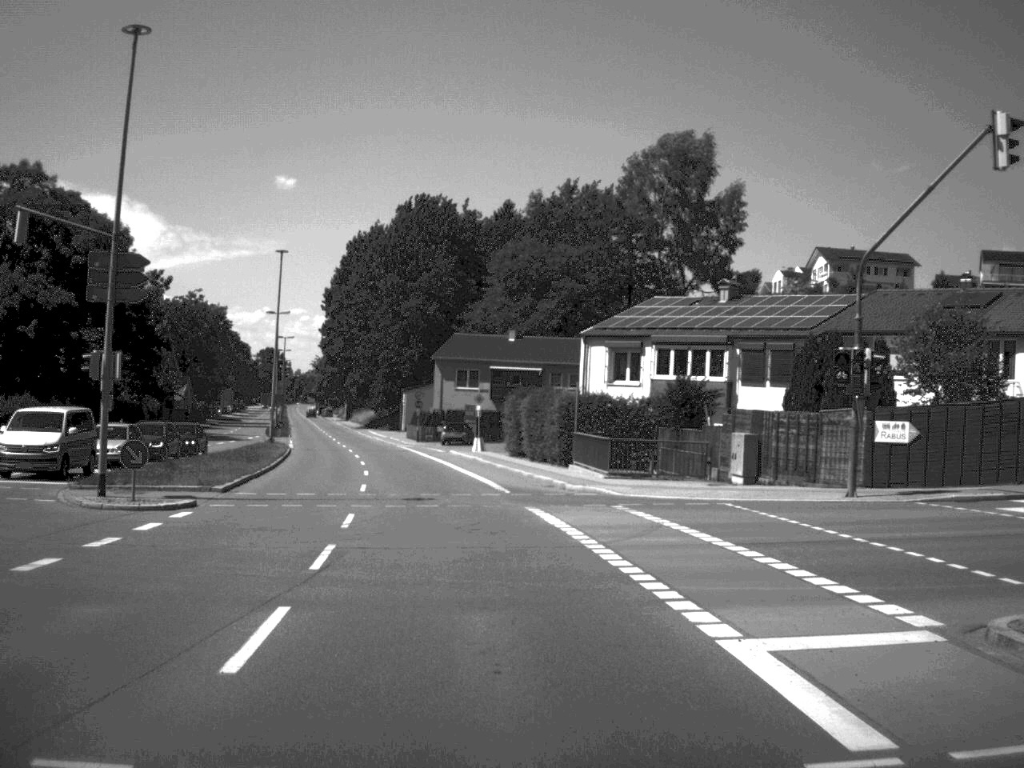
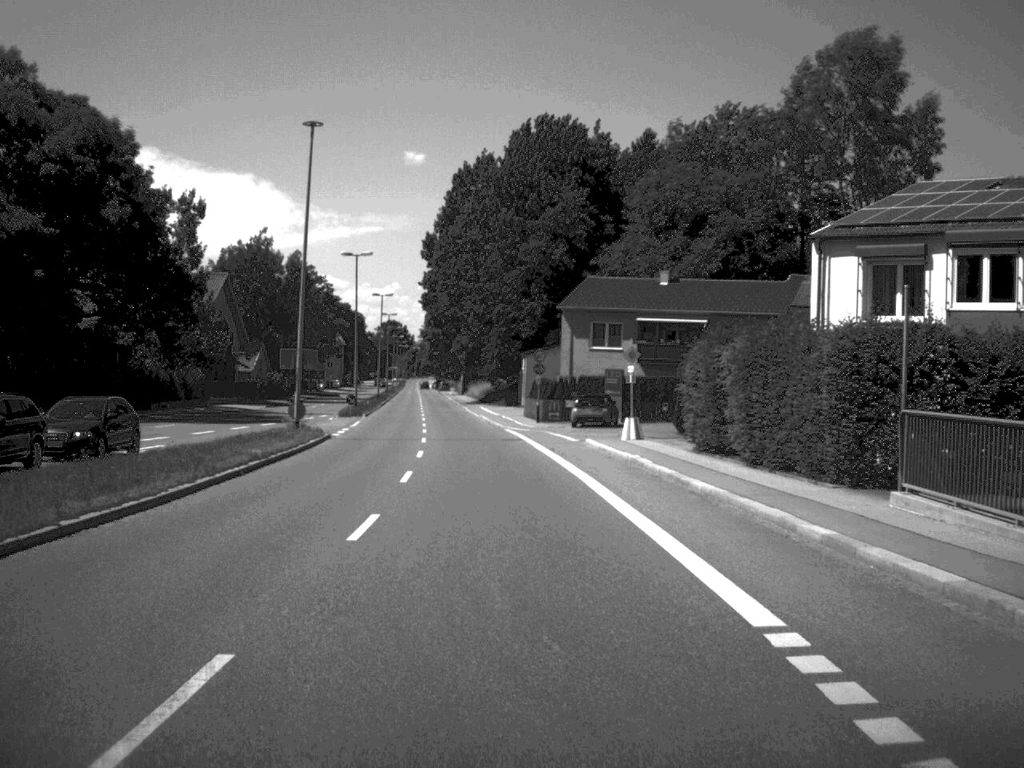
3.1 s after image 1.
(-1.5, +25.6) m; -6°
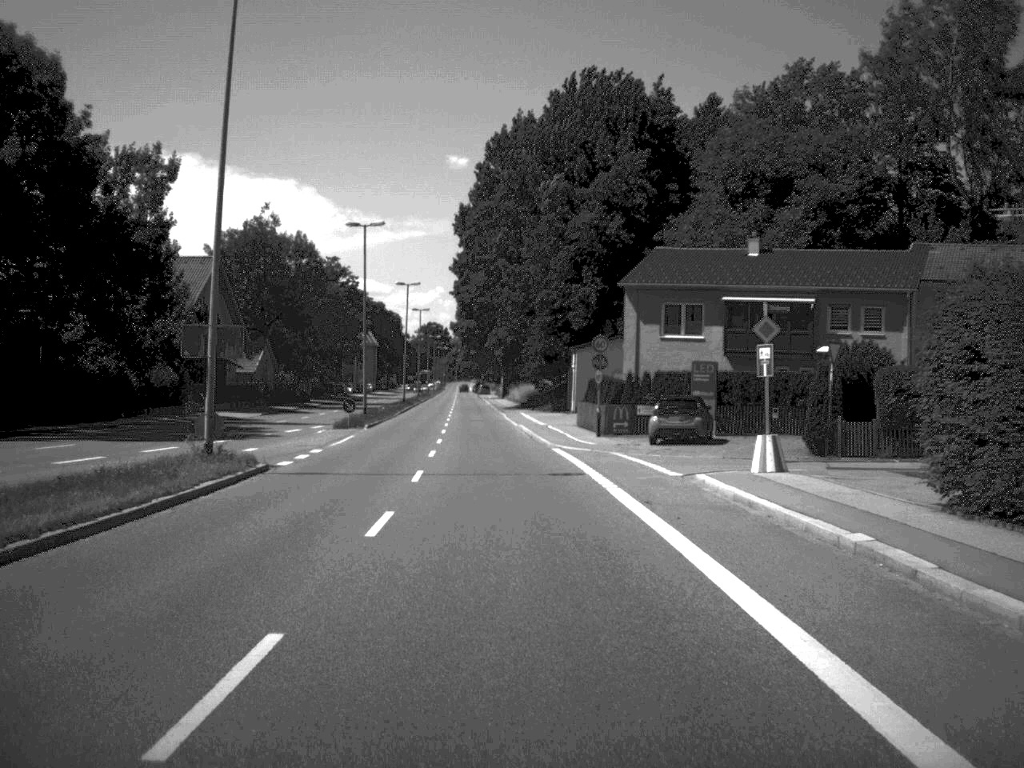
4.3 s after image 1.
(-0.3, +17.0) m; -2°
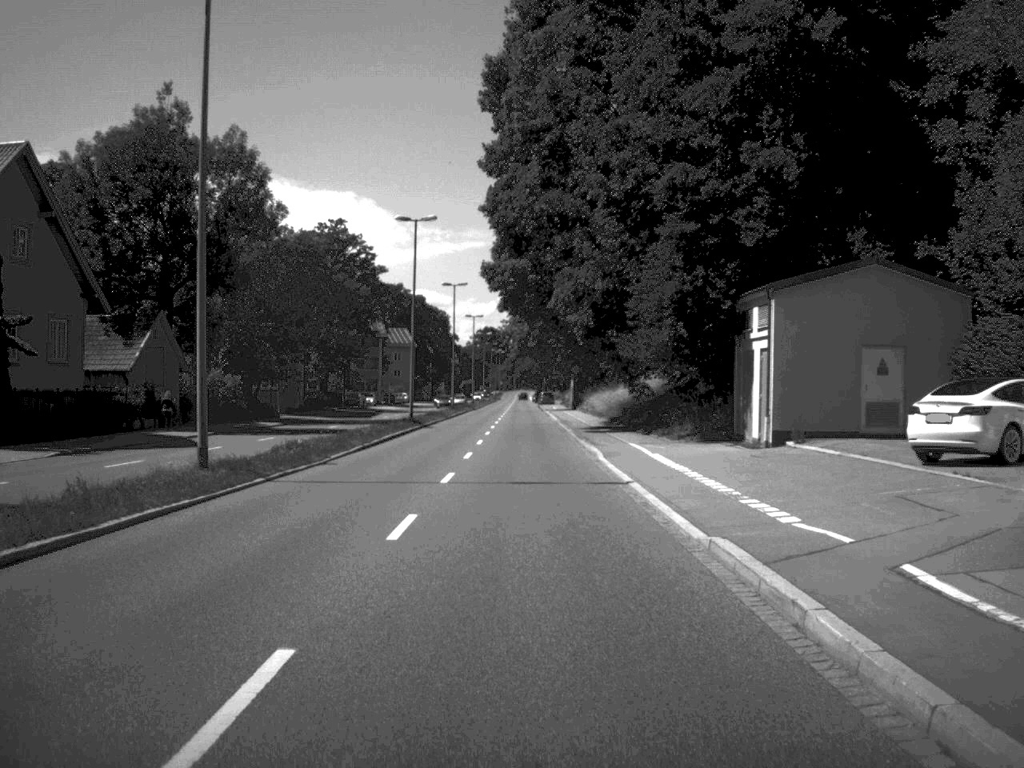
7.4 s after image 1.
(-1.5, +44.8) m; -3°
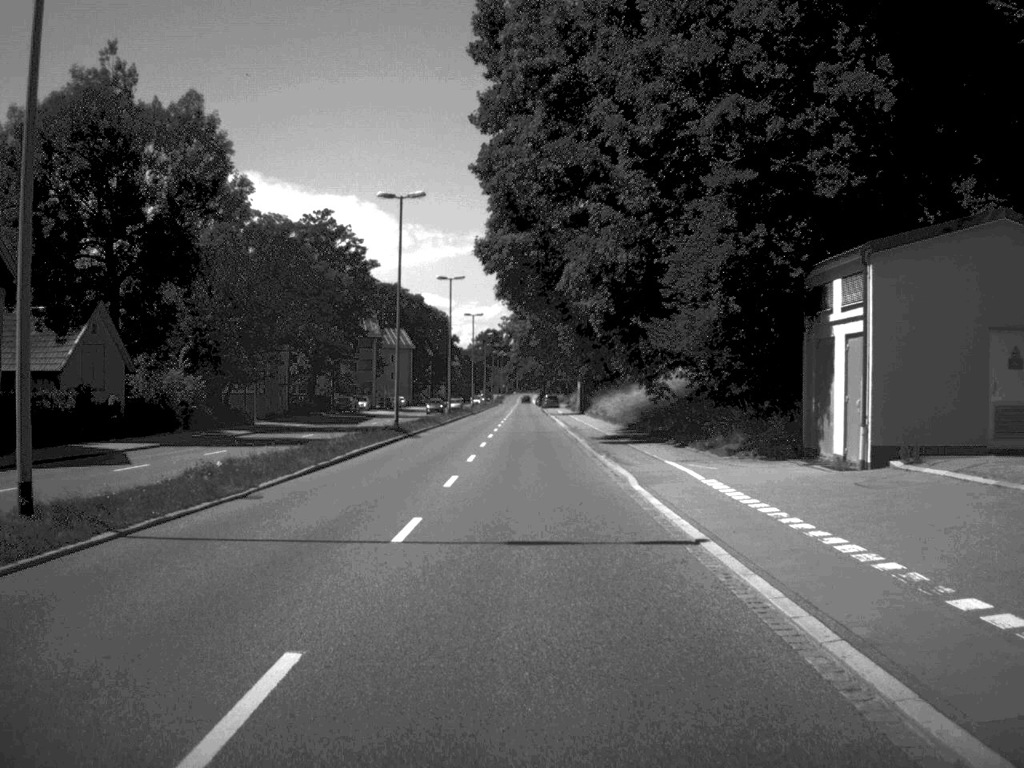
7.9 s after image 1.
(0.0, +8.7) m; 0°
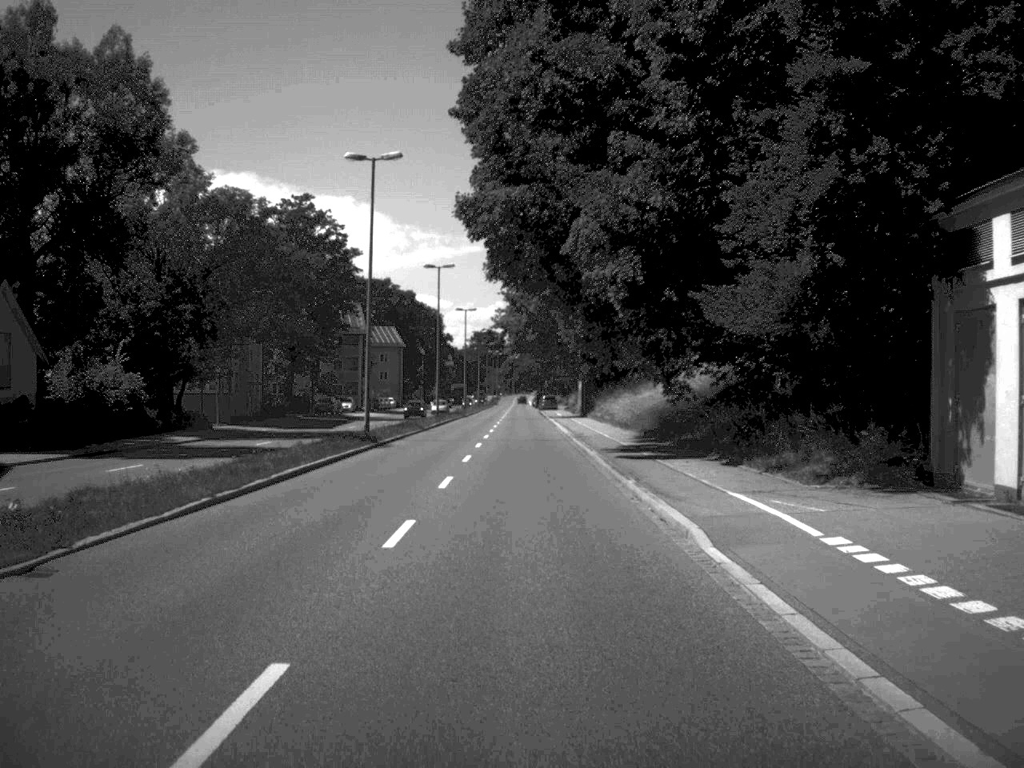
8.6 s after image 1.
(0.0, +9.2) m; 0°
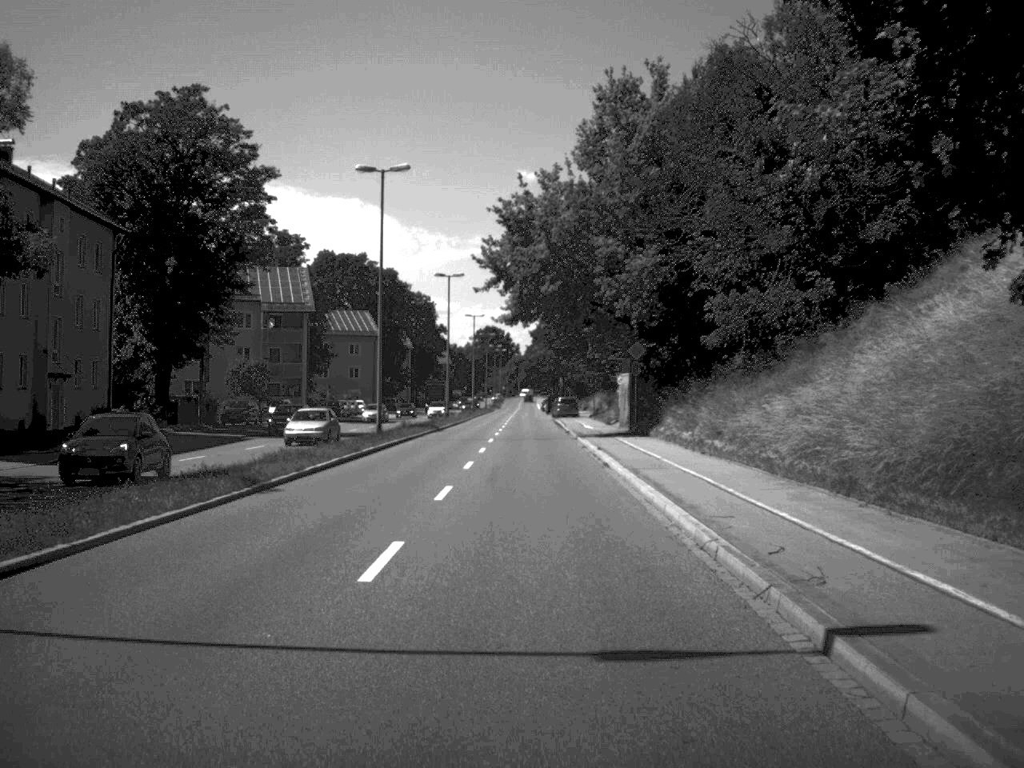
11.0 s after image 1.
(-0.1, +37.9) m; 0°
